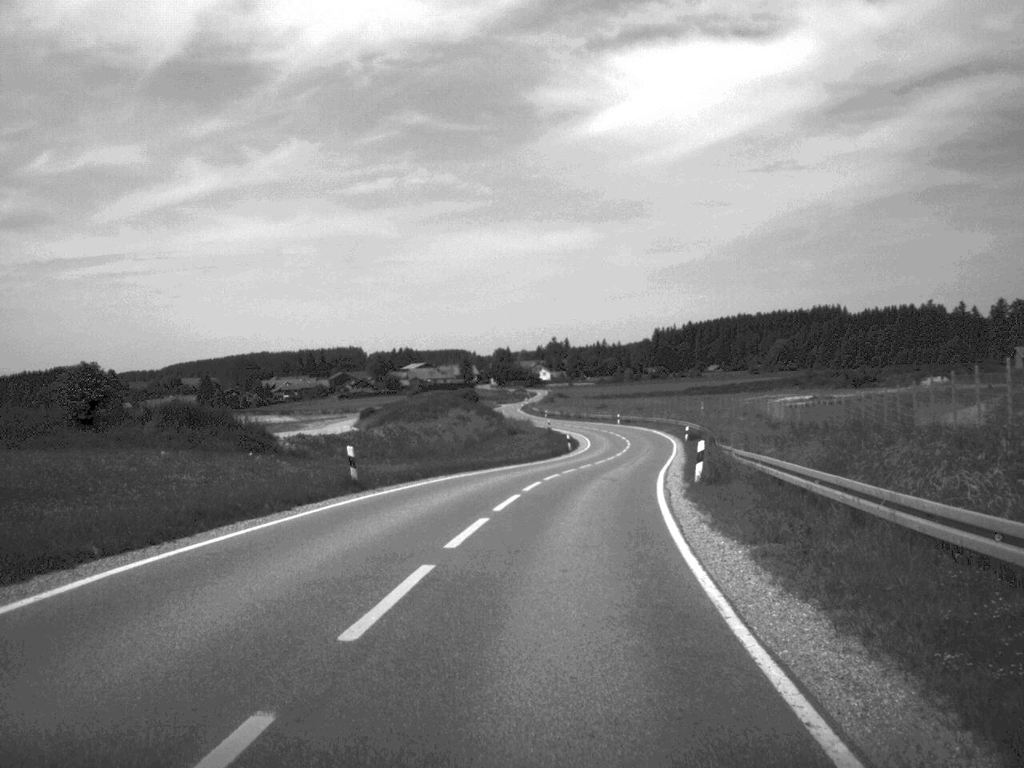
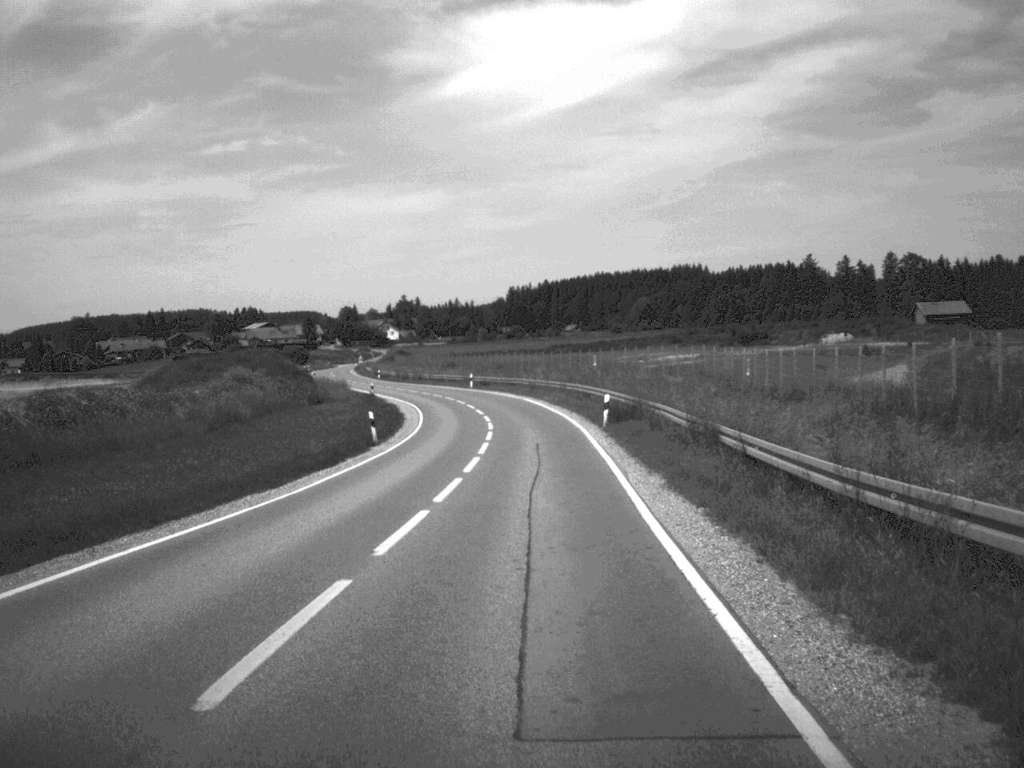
(+2.5, +37.1) m; +6°
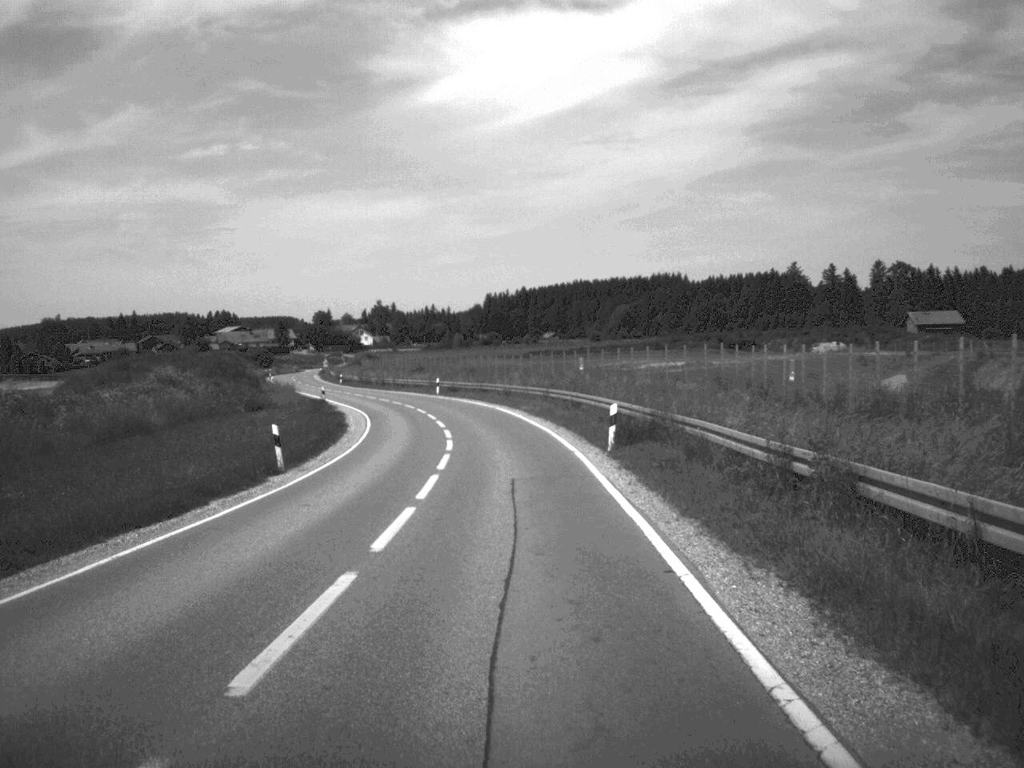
(+0.1, +11.6) m; +1°
